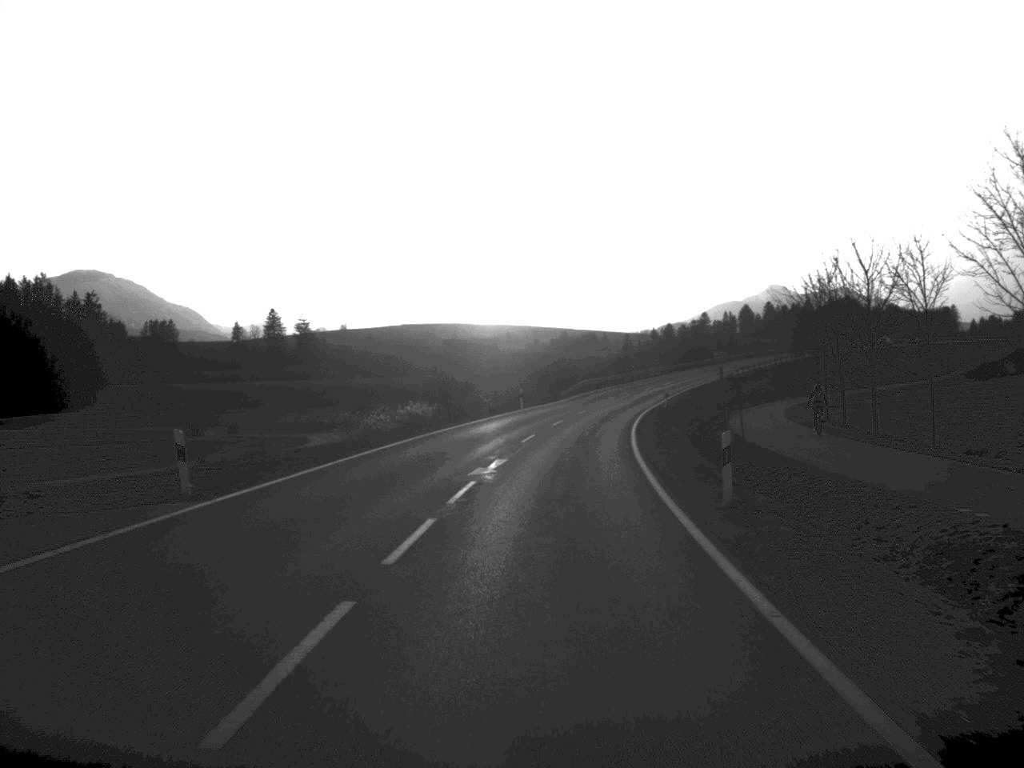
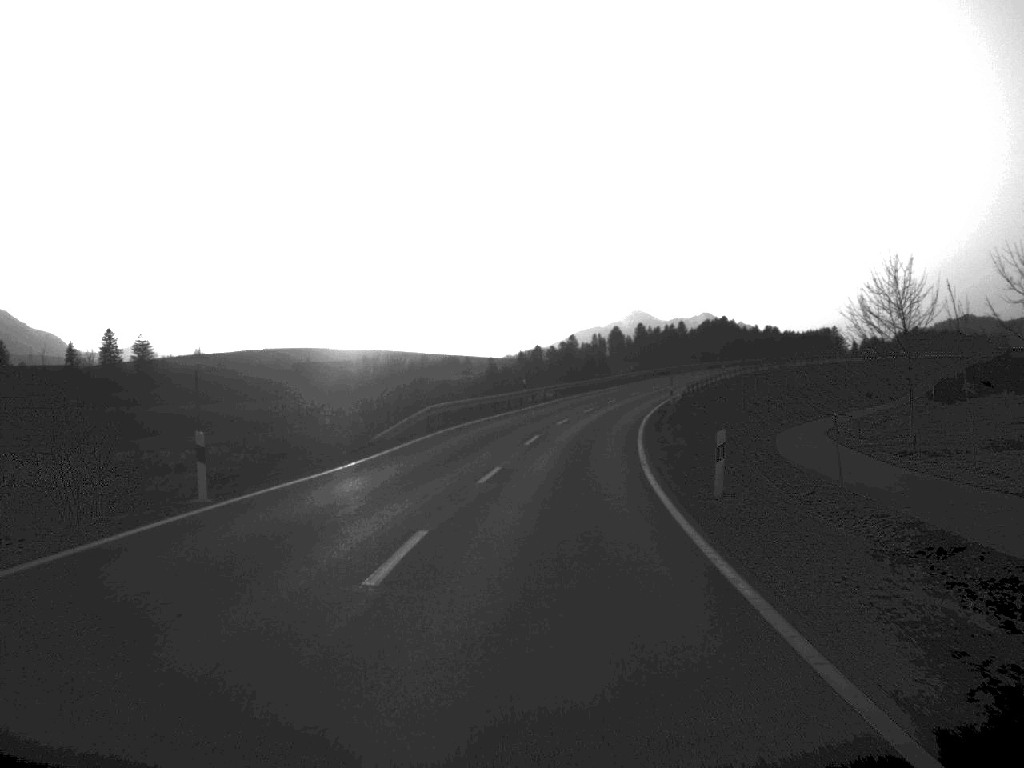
(+2.6, +48.7) m; +6°
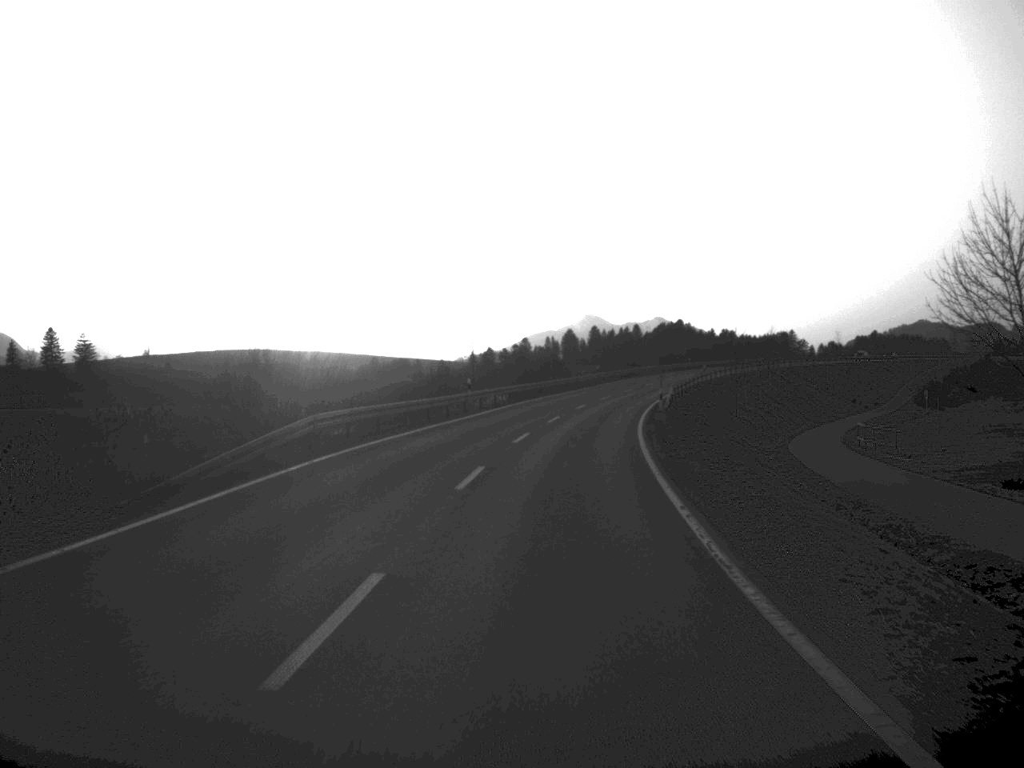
(+0.3, +15.5) m; +2°
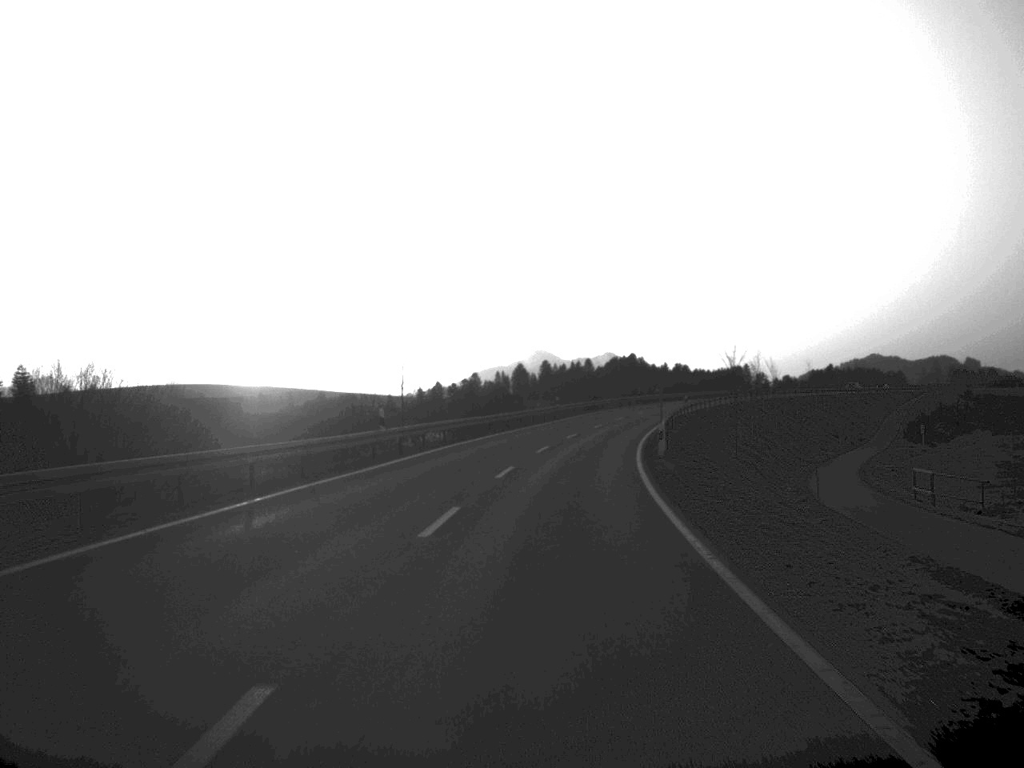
(+0.3, +16.2) m; +2°
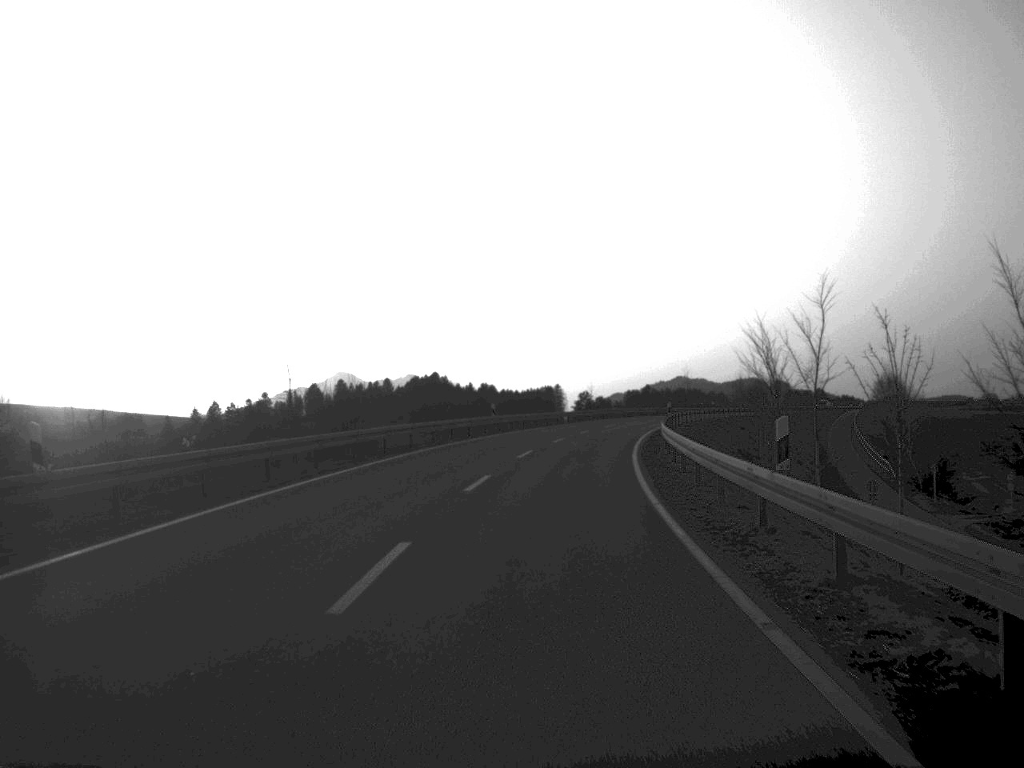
(+5.2, +65.4) m; +9°
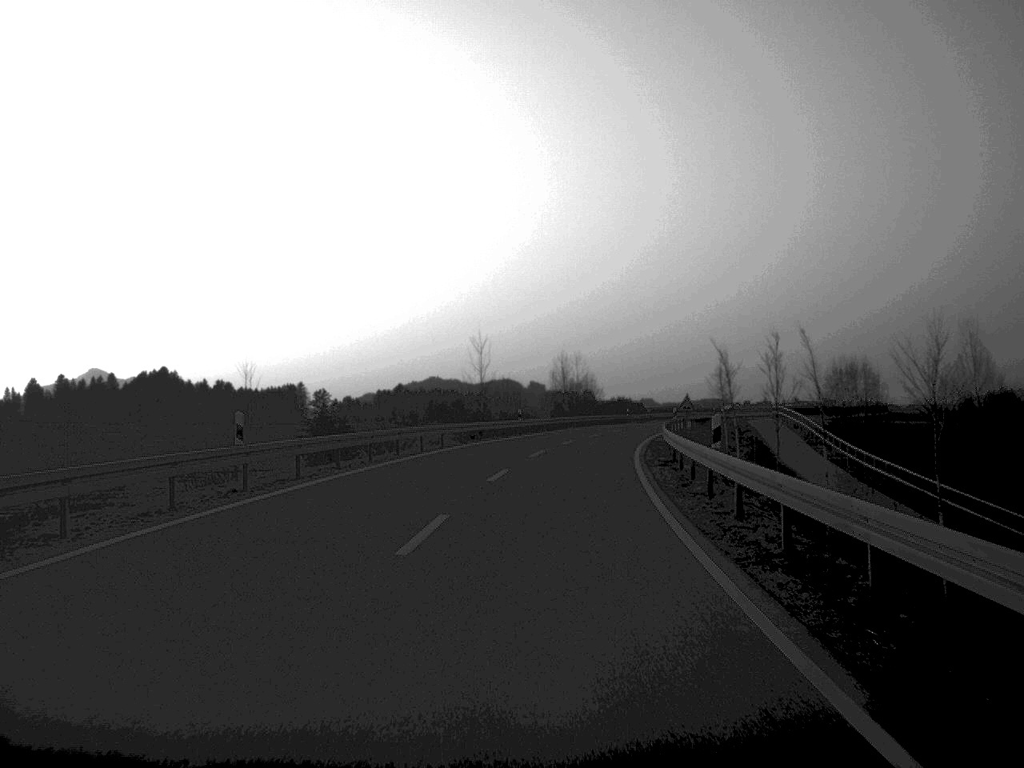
(+7.9, +80.5) m; +11°
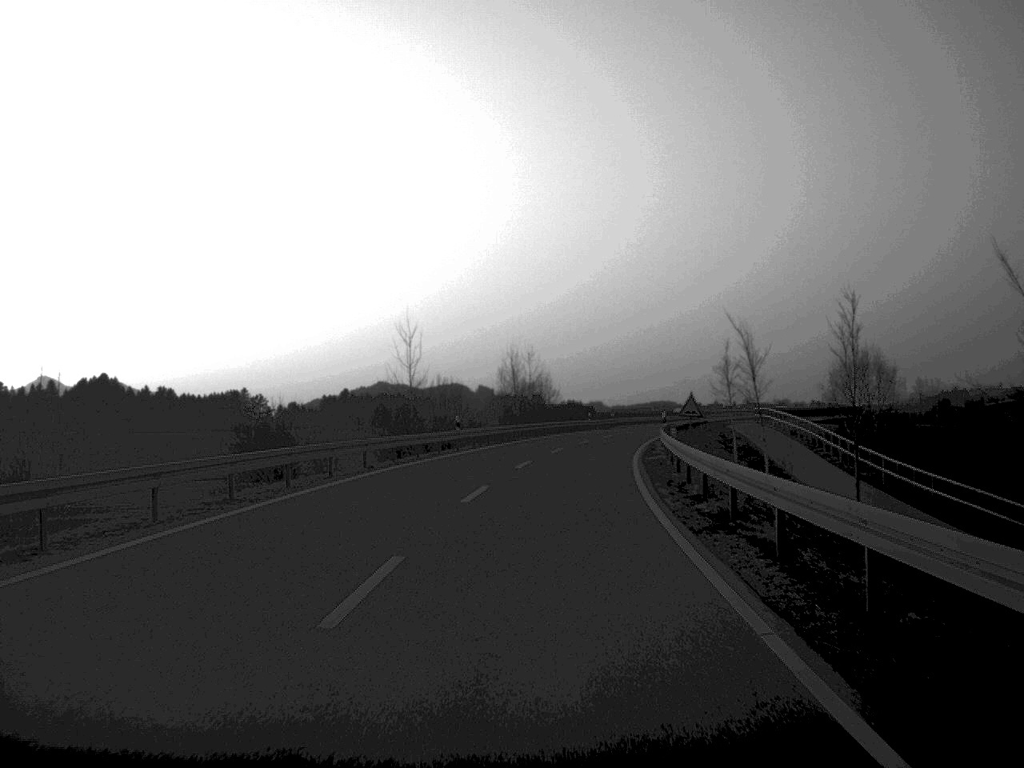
(+0.3, +16.2) m; +2°
